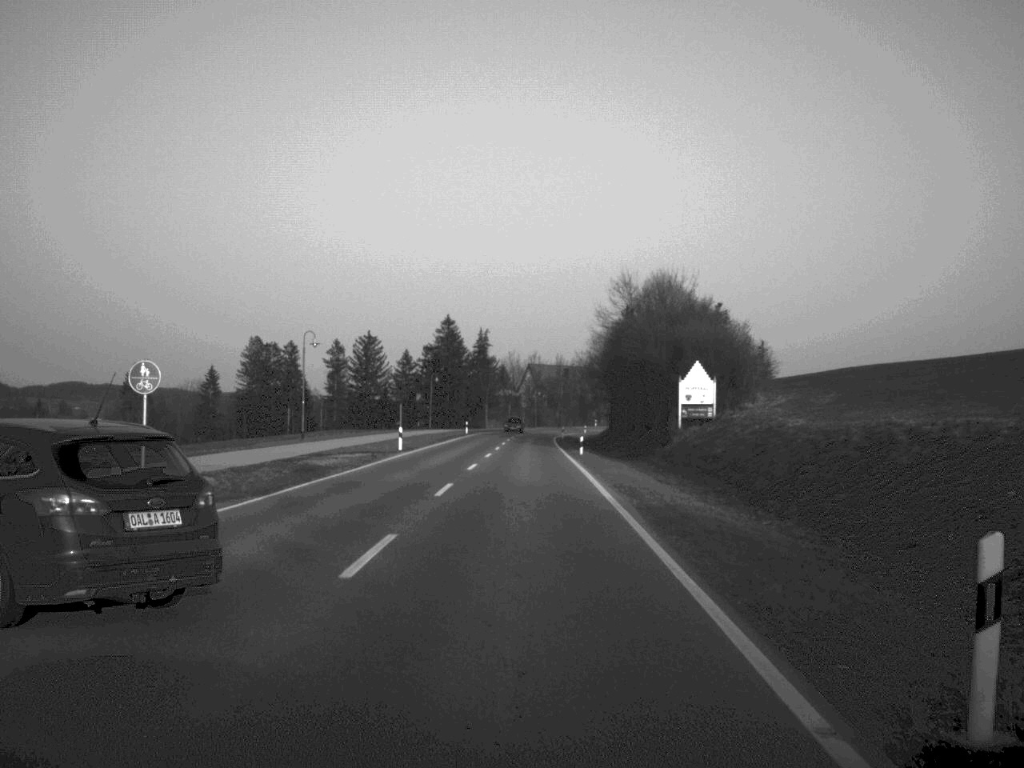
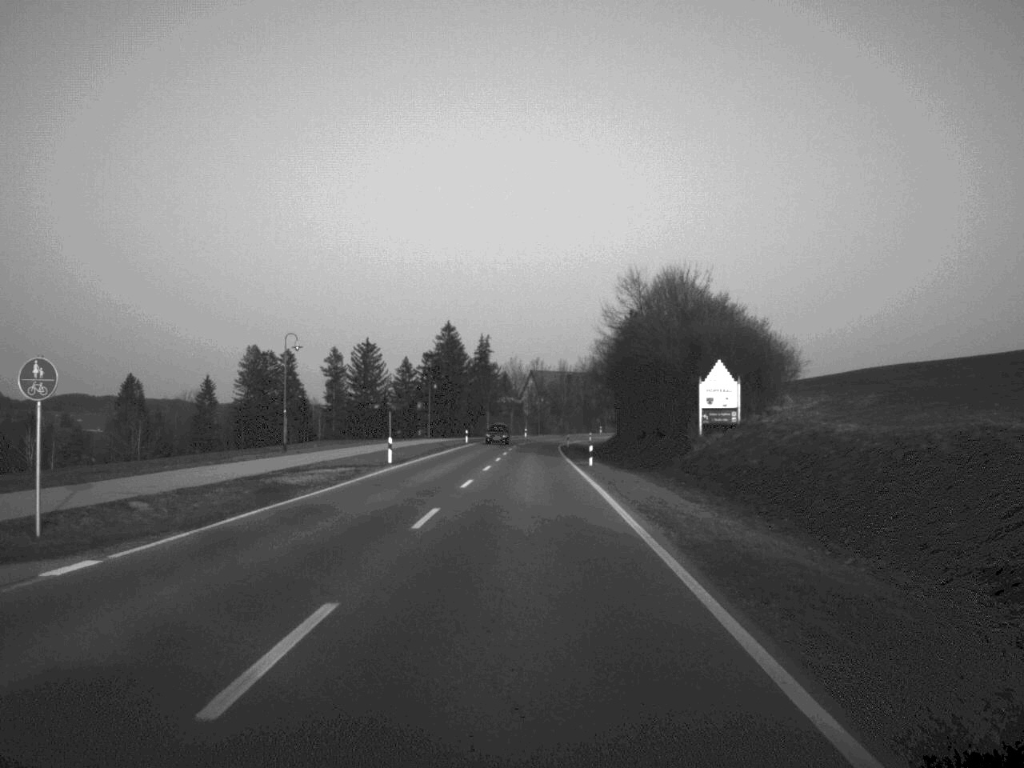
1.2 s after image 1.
(0.0, +5.4) m; 0°
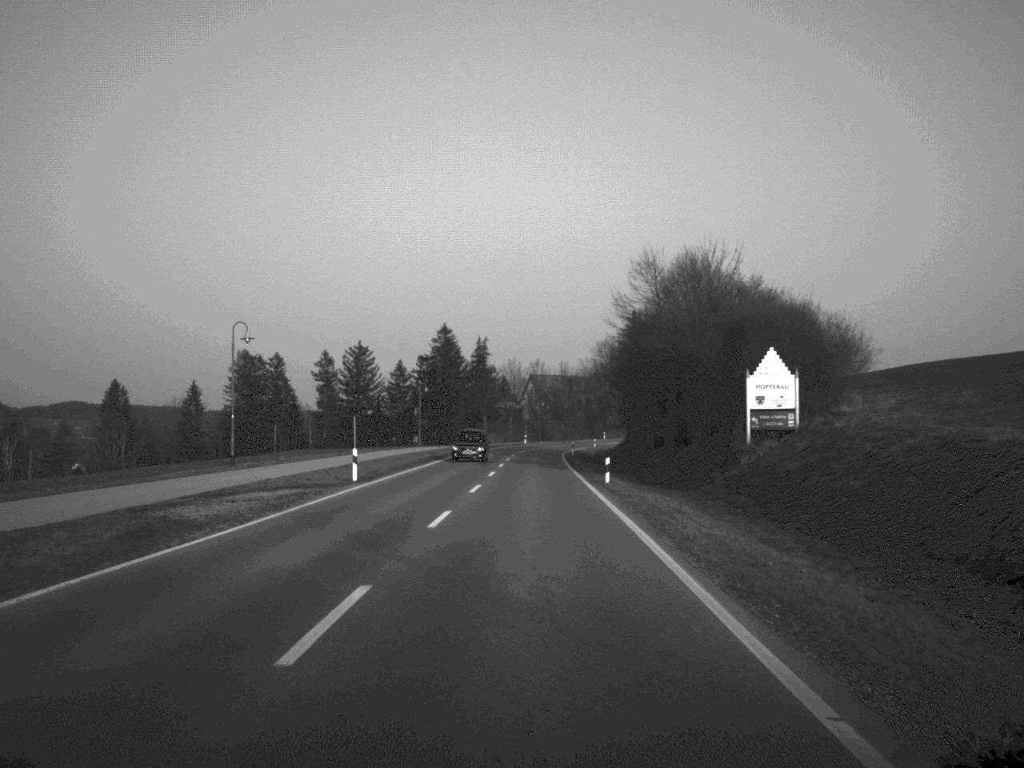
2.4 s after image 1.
(0.0, +10.2) m; 0°
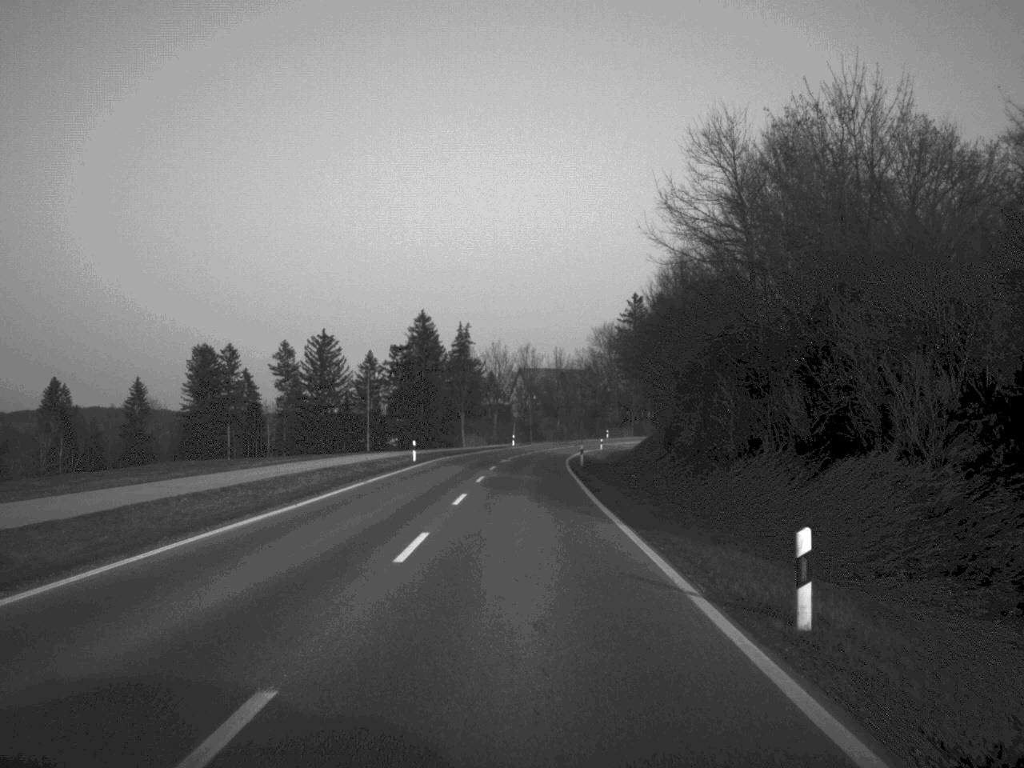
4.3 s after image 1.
(+0.2, +29.2) m; 0°
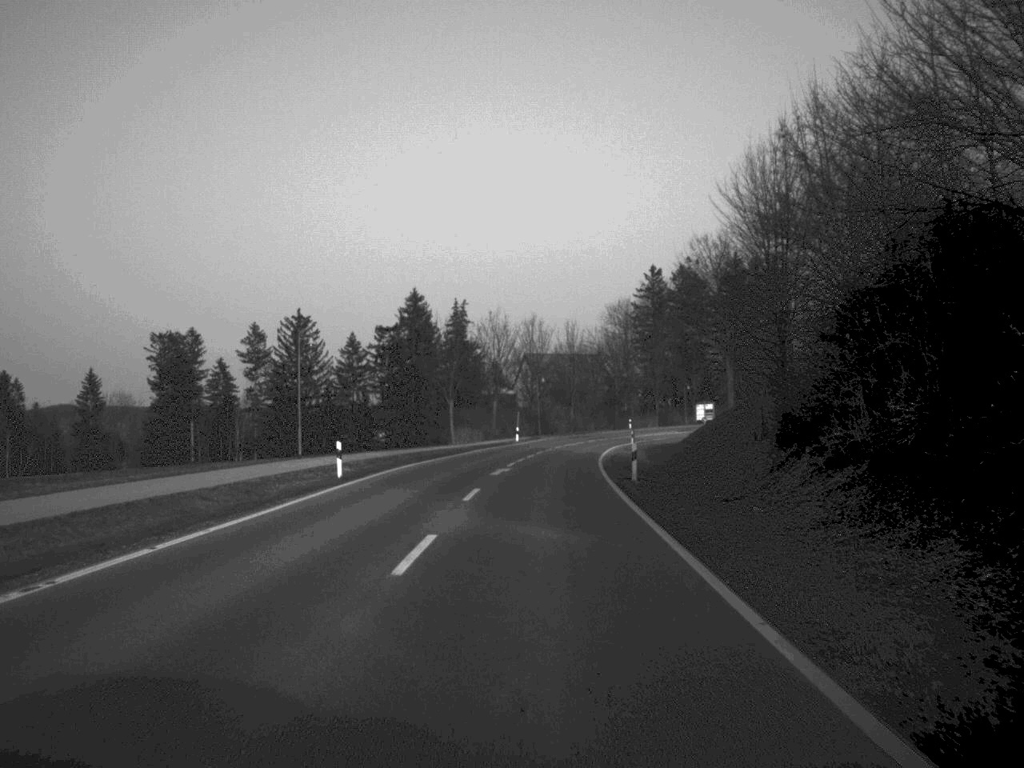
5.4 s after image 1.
(-0.1, +26.2) m; 0°
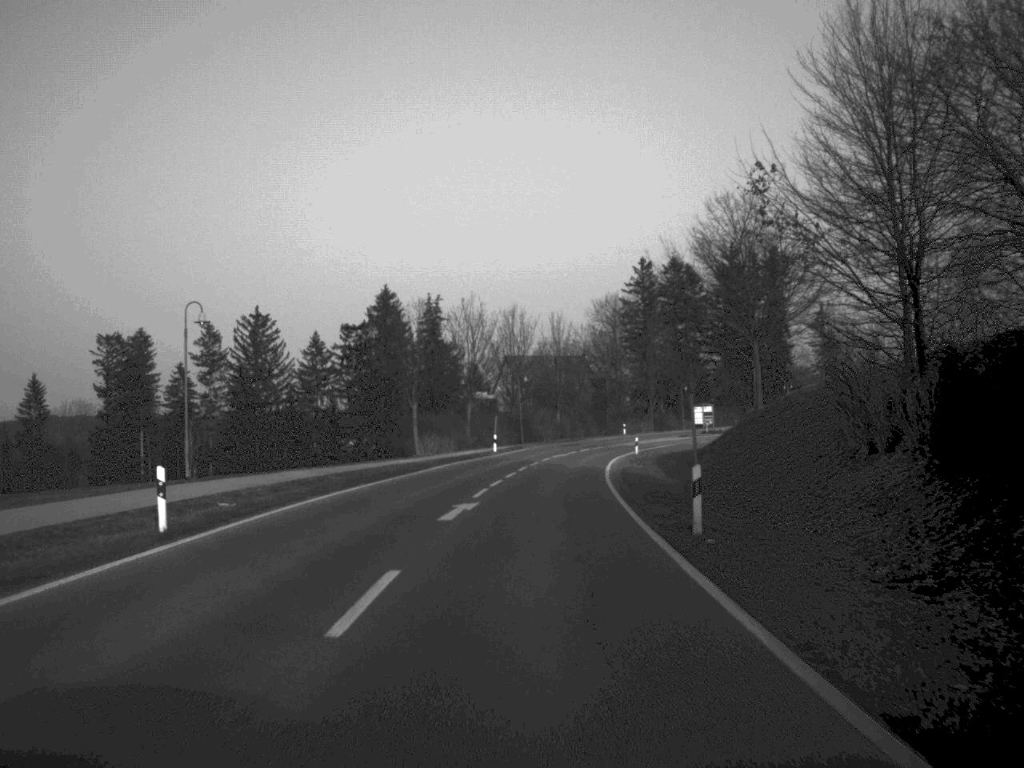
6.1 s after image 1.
(+0.1, +15.6) m; +1°
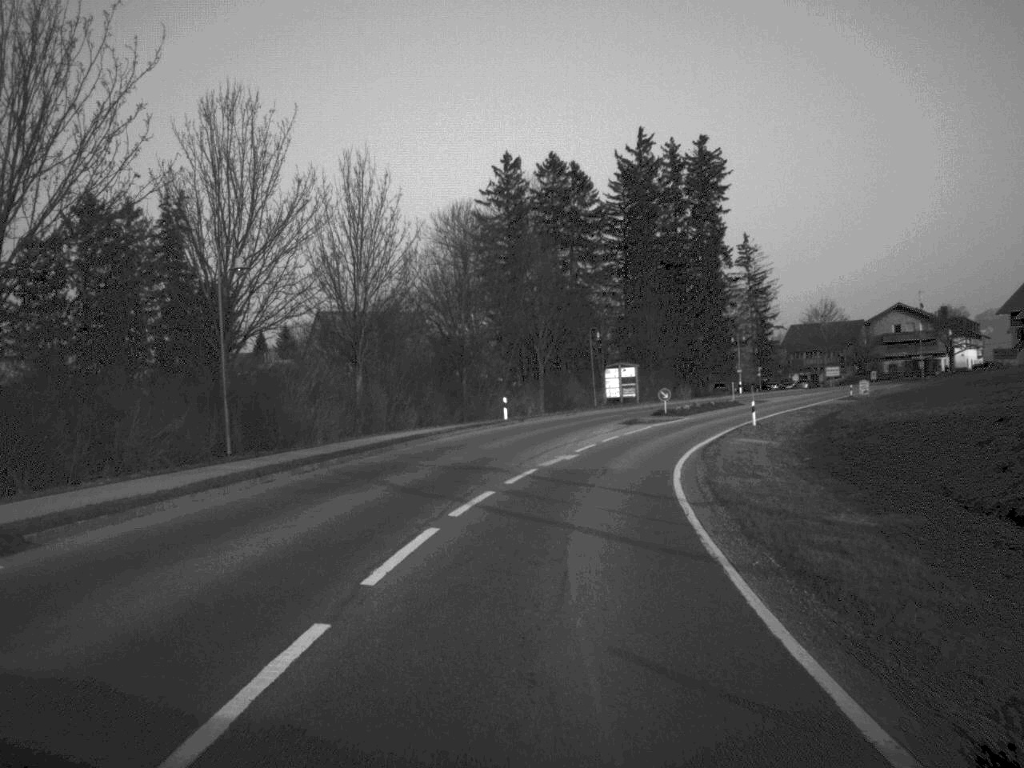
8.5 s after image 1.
(+3.1, +63.8) m; +7°
